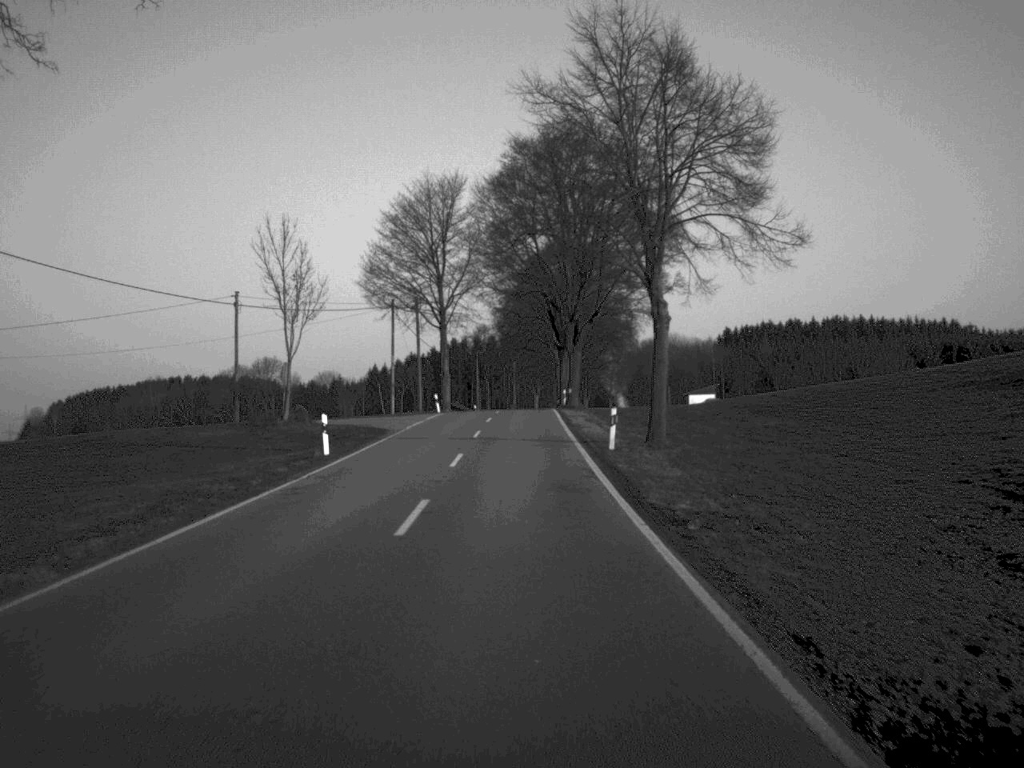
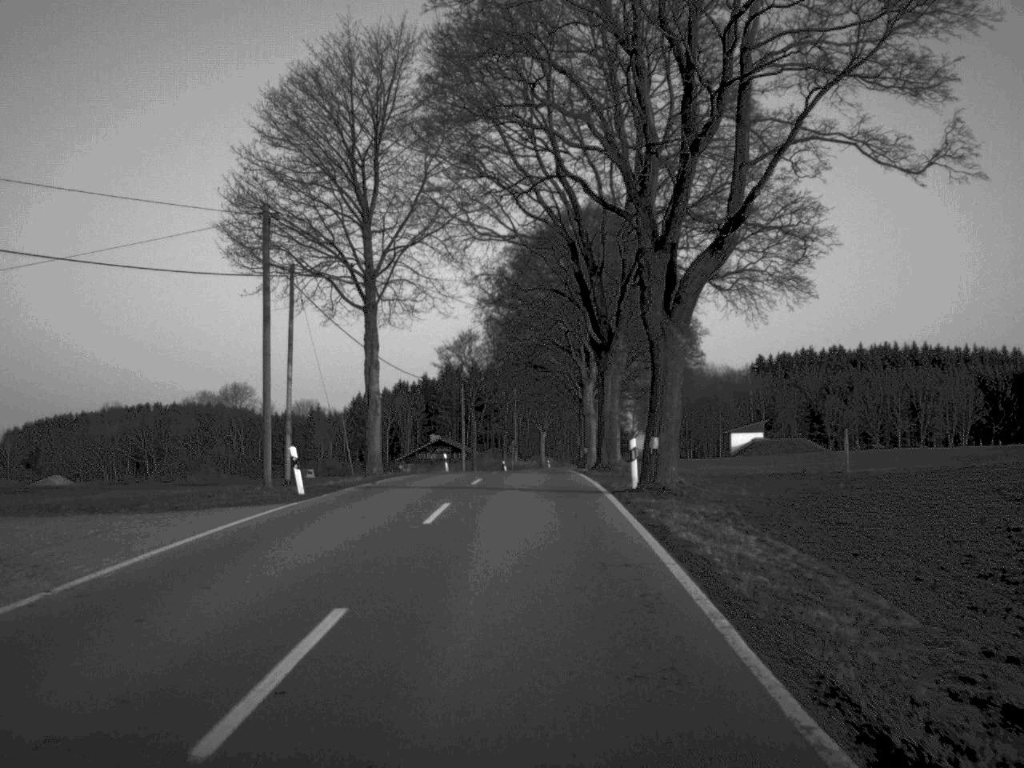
(0.0, +42.8) m; 0°
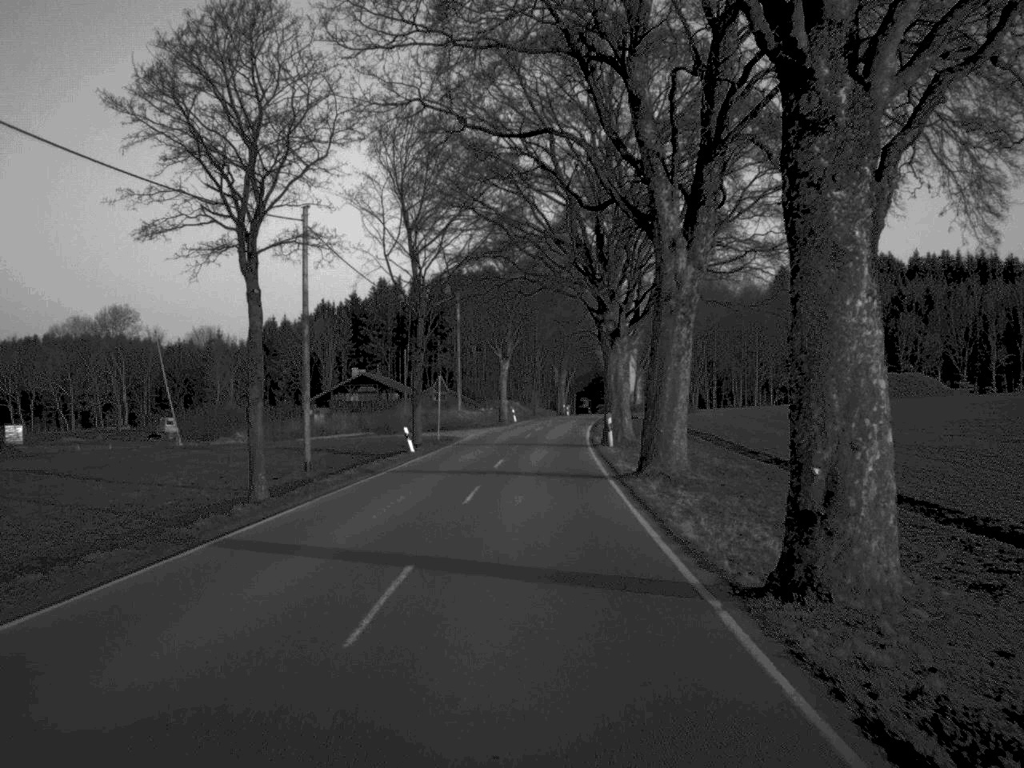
(+0.8, +66.8) m; +2°
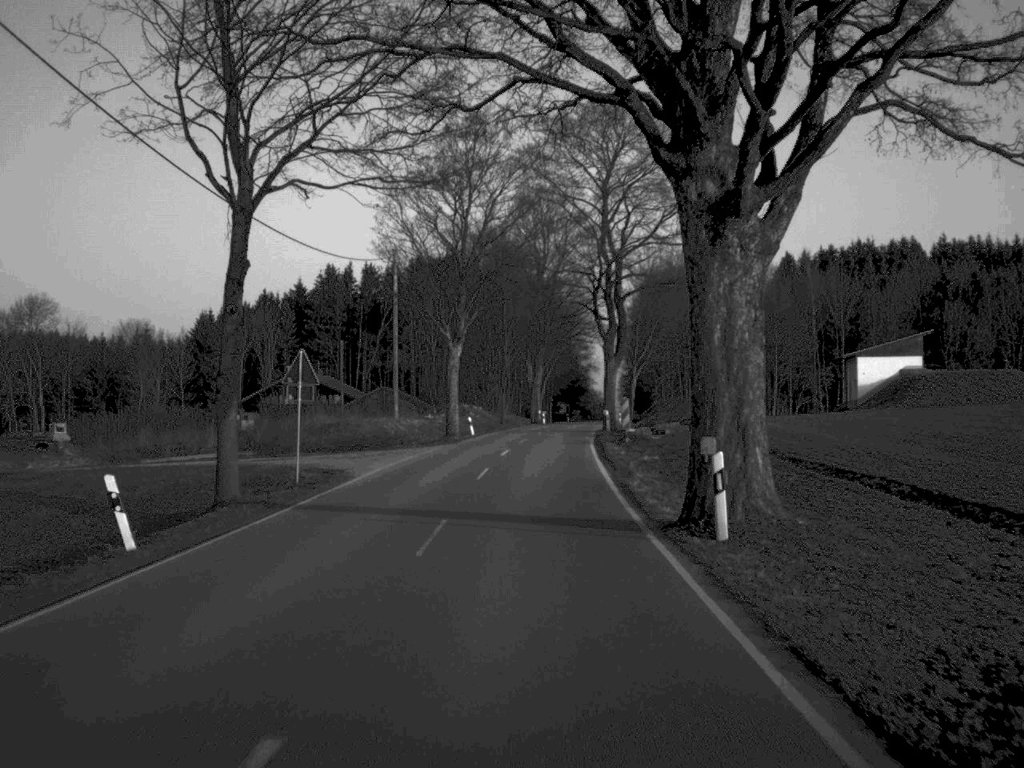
(+0.3, +29.5) m; +1°
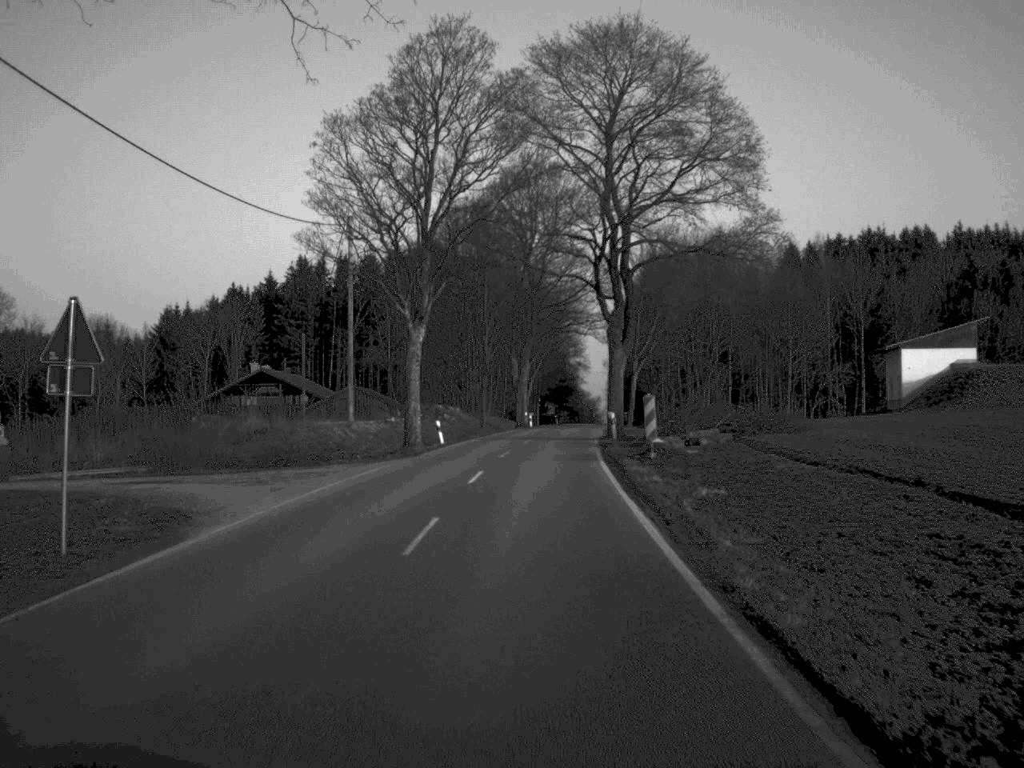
(+0.1, +13.5) m; +1°
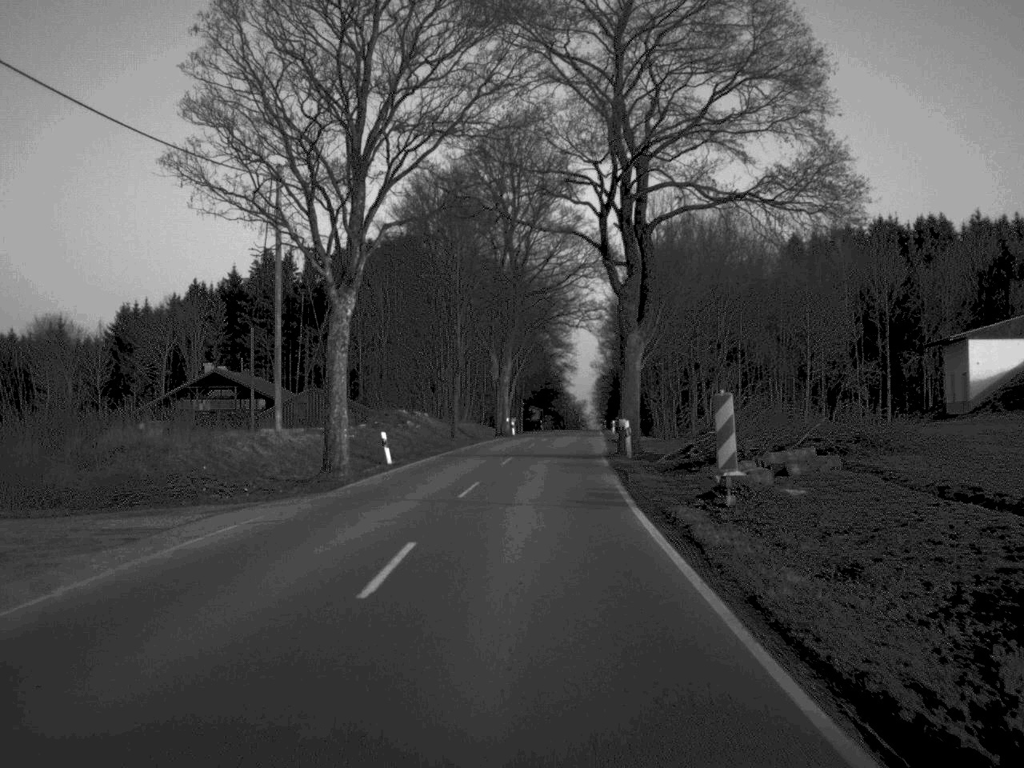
(+0.1, +14.1) m; +1°
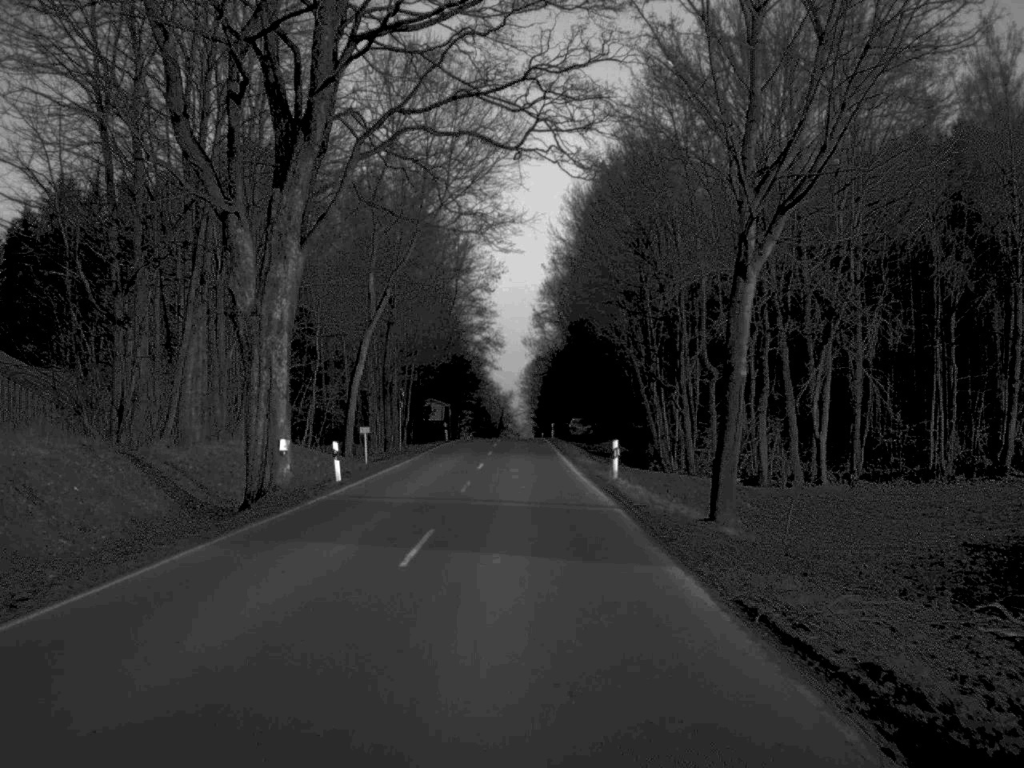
(+1.9, +56.5) m; +3°
